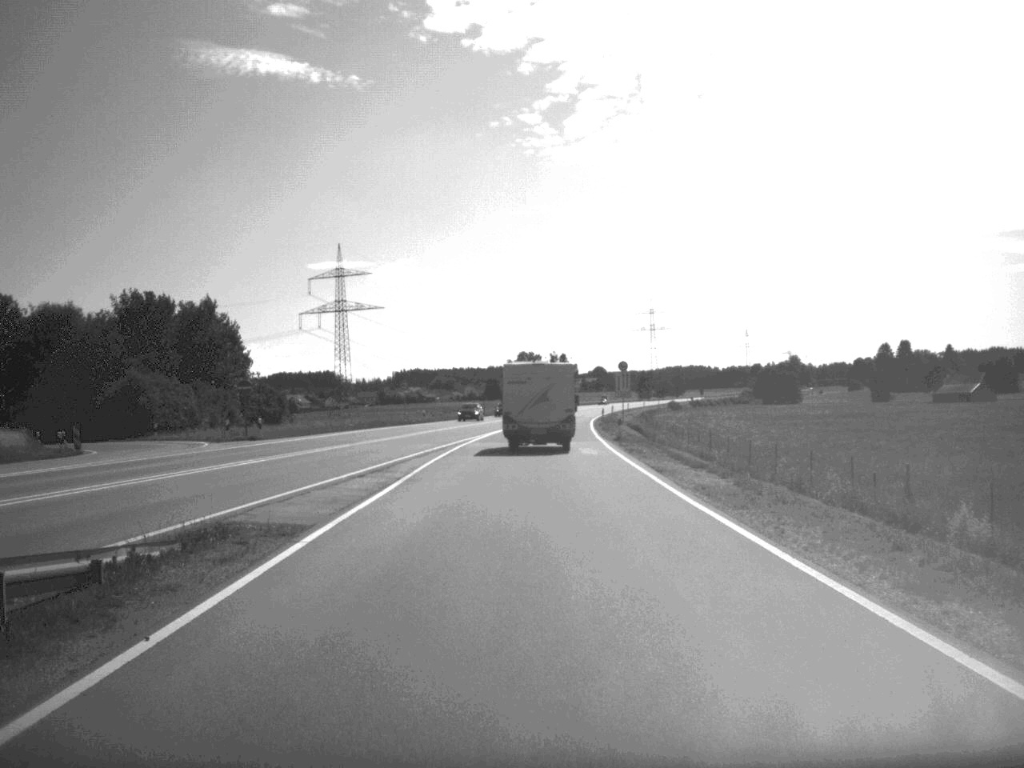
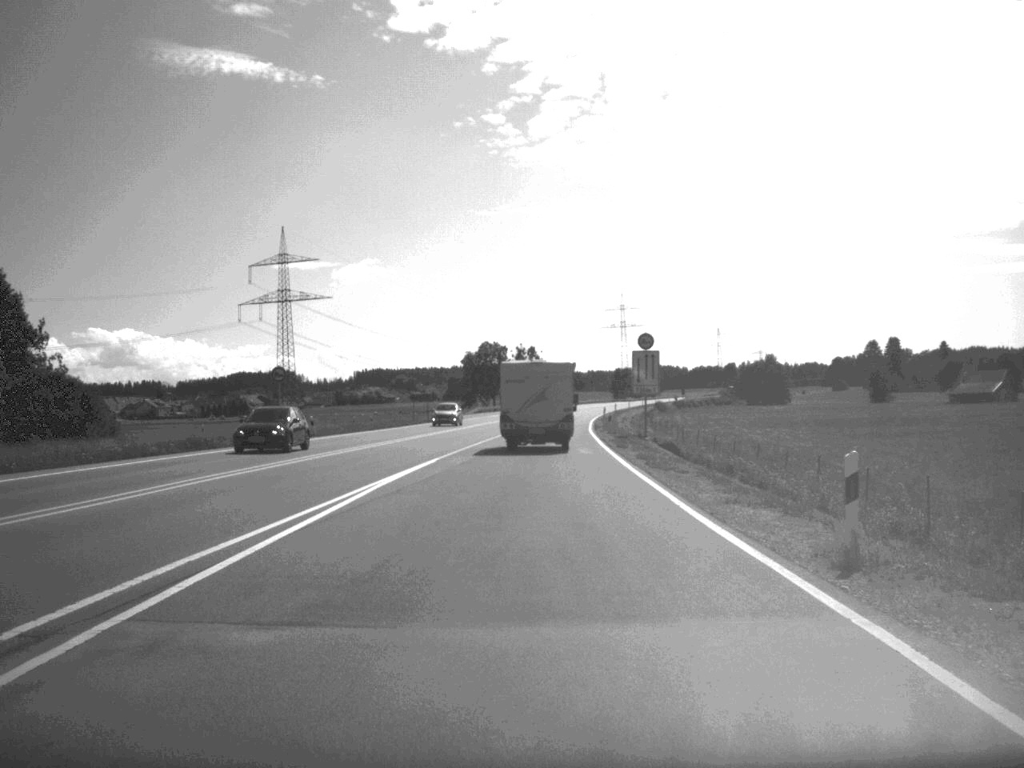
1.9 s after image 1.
(+0.4, +40.3) m; +1°
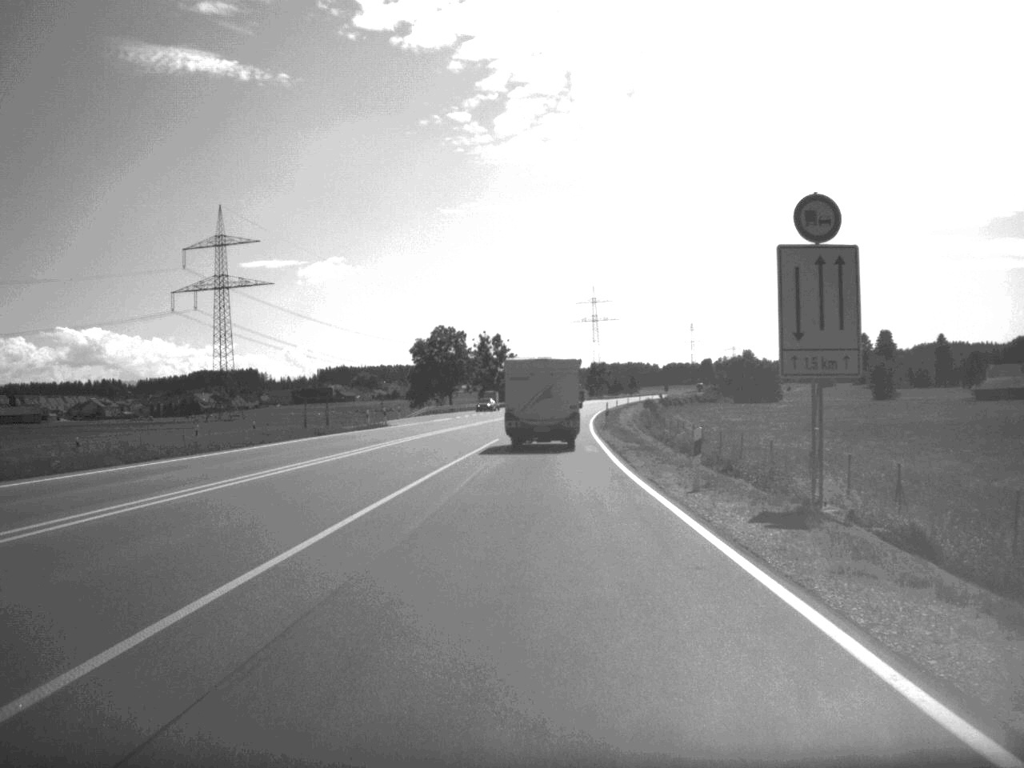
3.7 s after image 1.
(+0.5, +38.8) m; +1°
